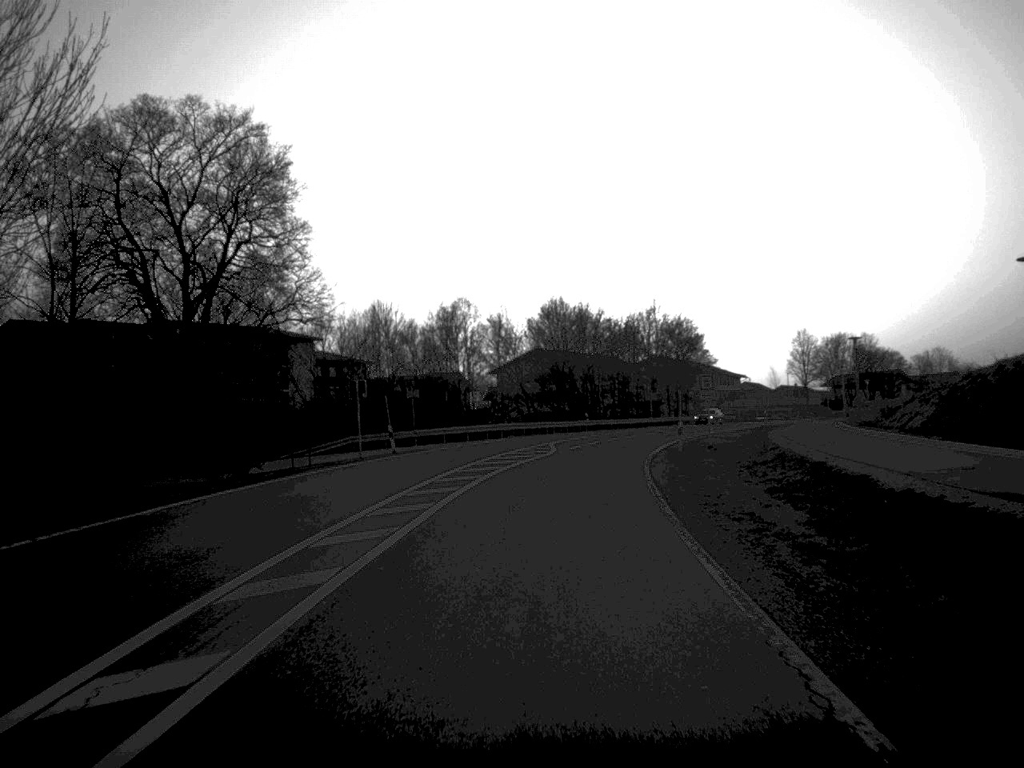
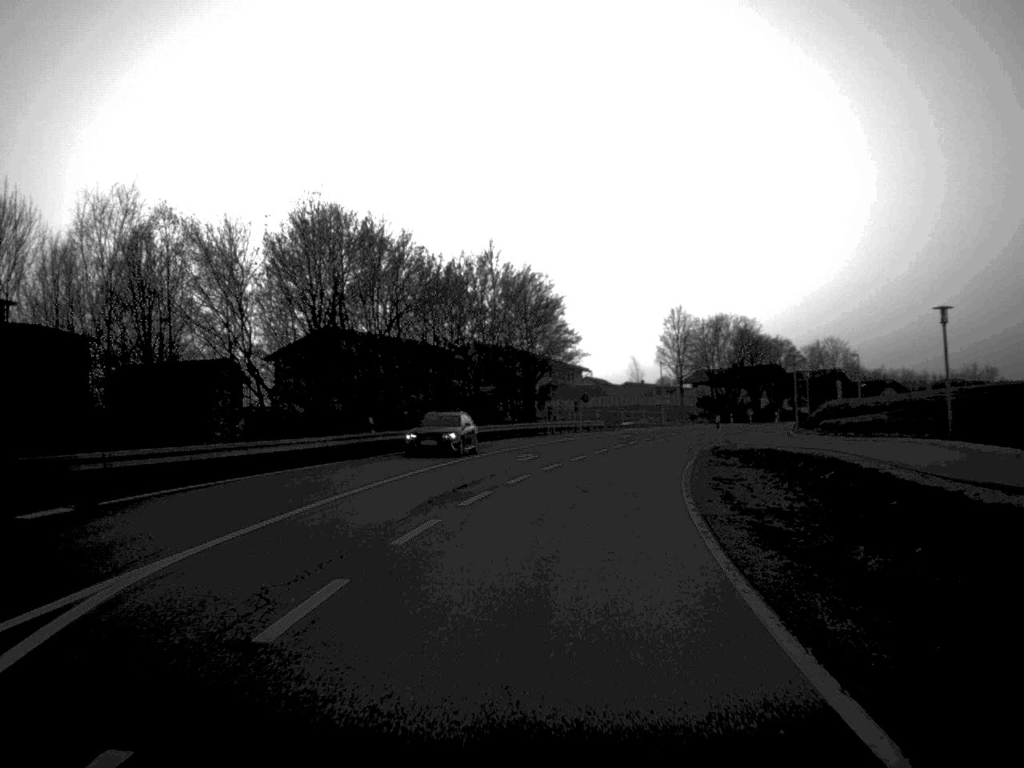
(+3.0, +44.5) m; +9°
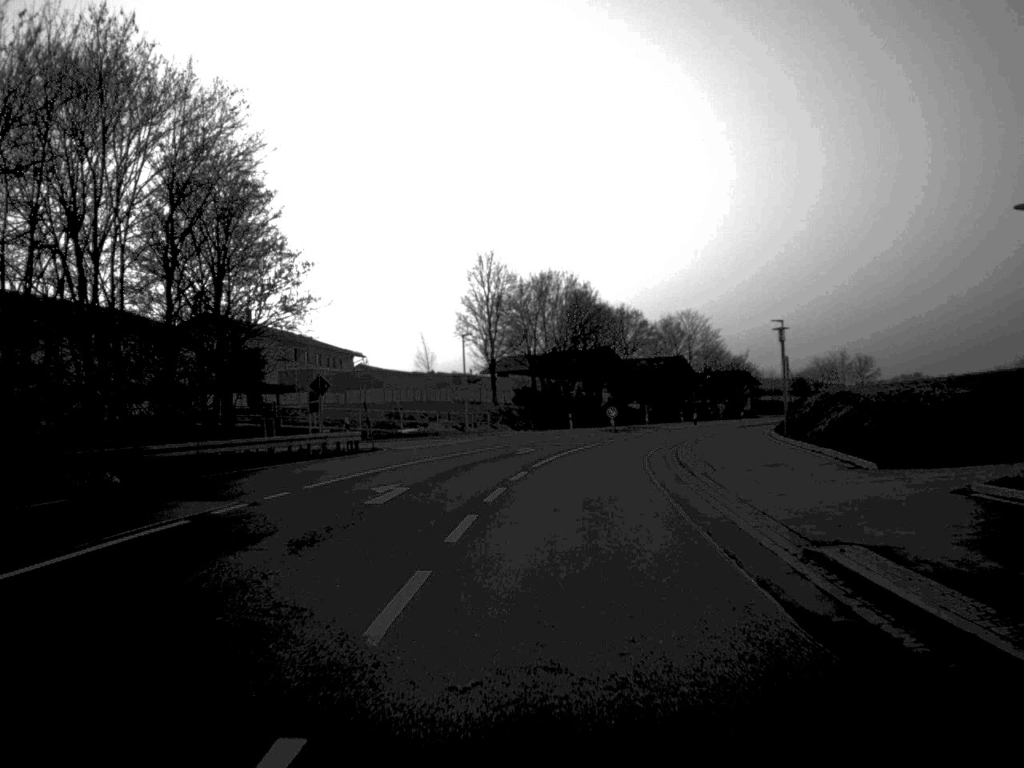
(+3.9, +46.5) m; +9°
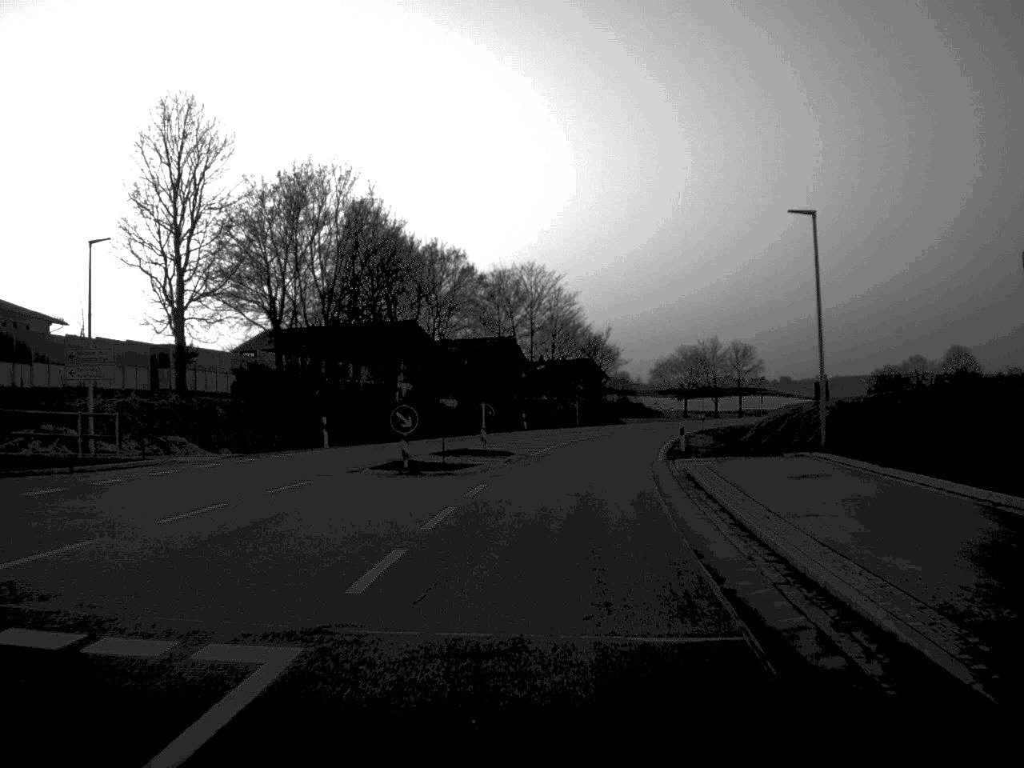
(+3.2, +44.4) m; +9°
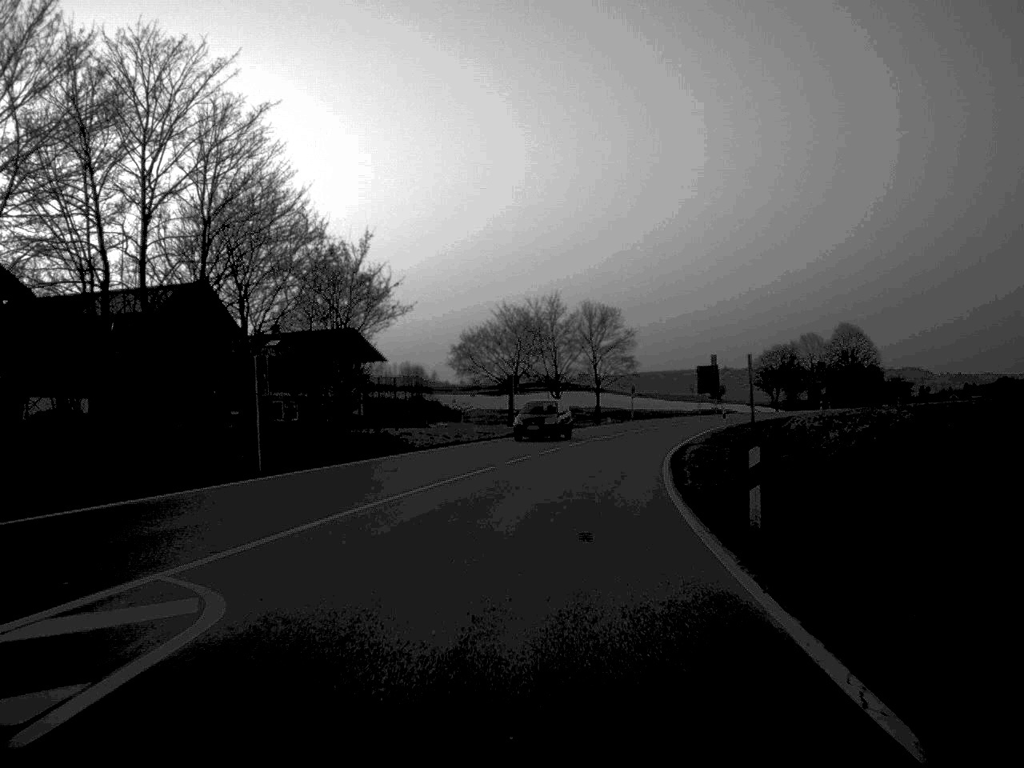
(+5.0, +58.6) m; +9°
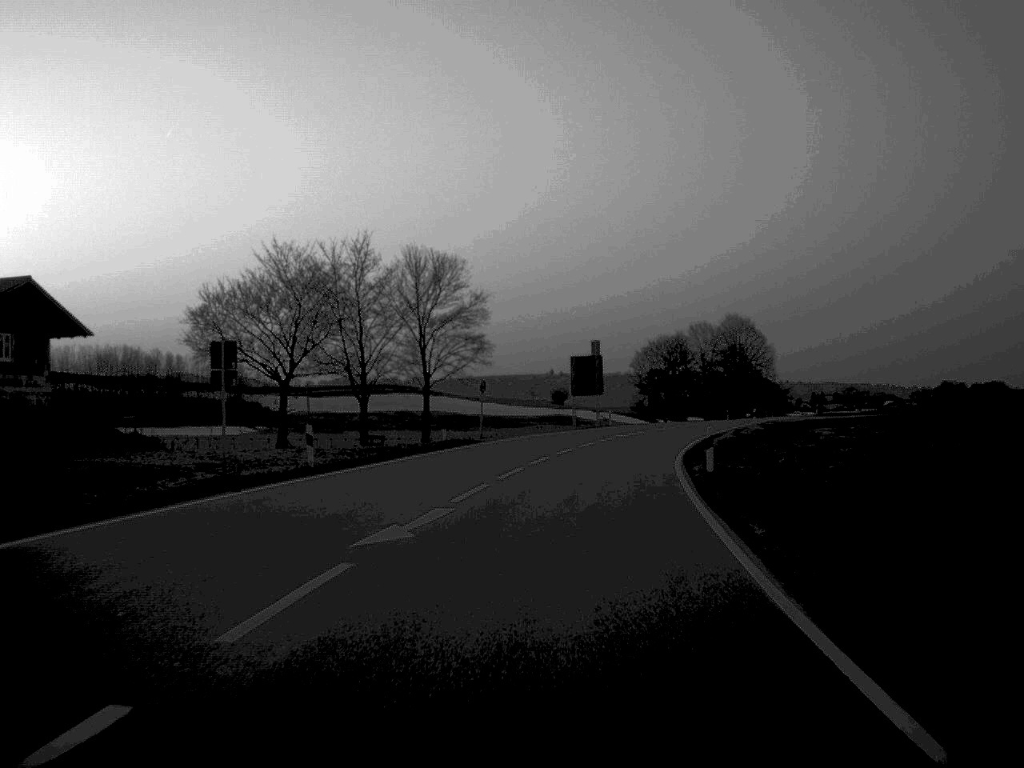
(+2.2, +36.1) m; +7°
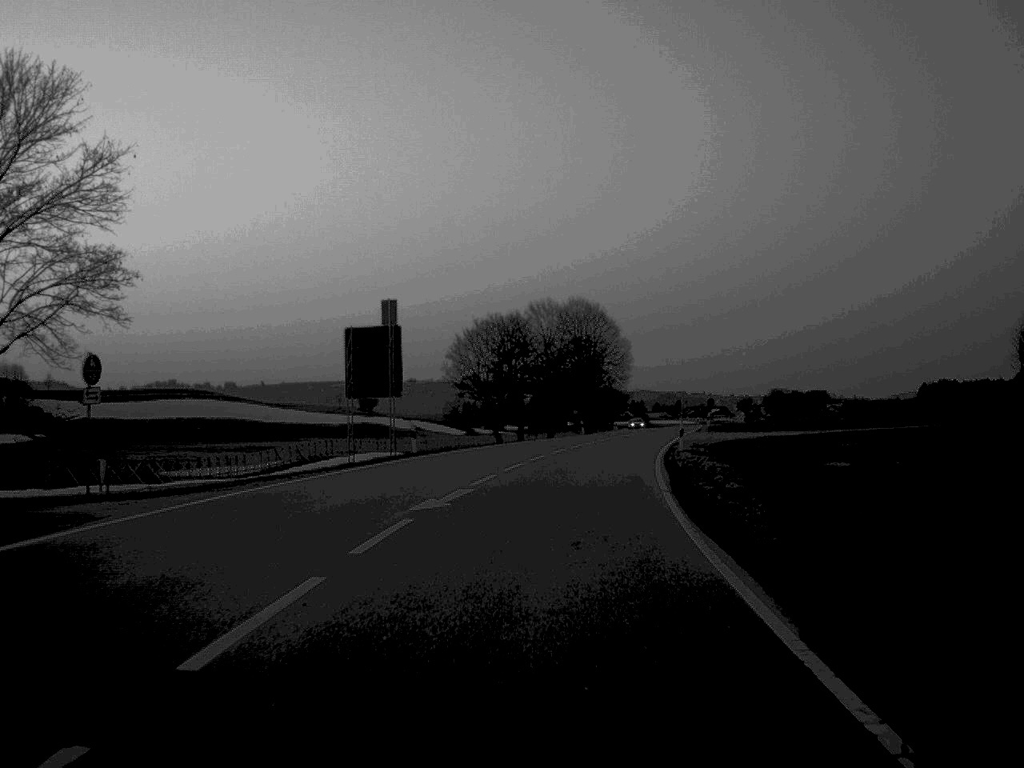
(+2.6, +36.1) m; +8°
